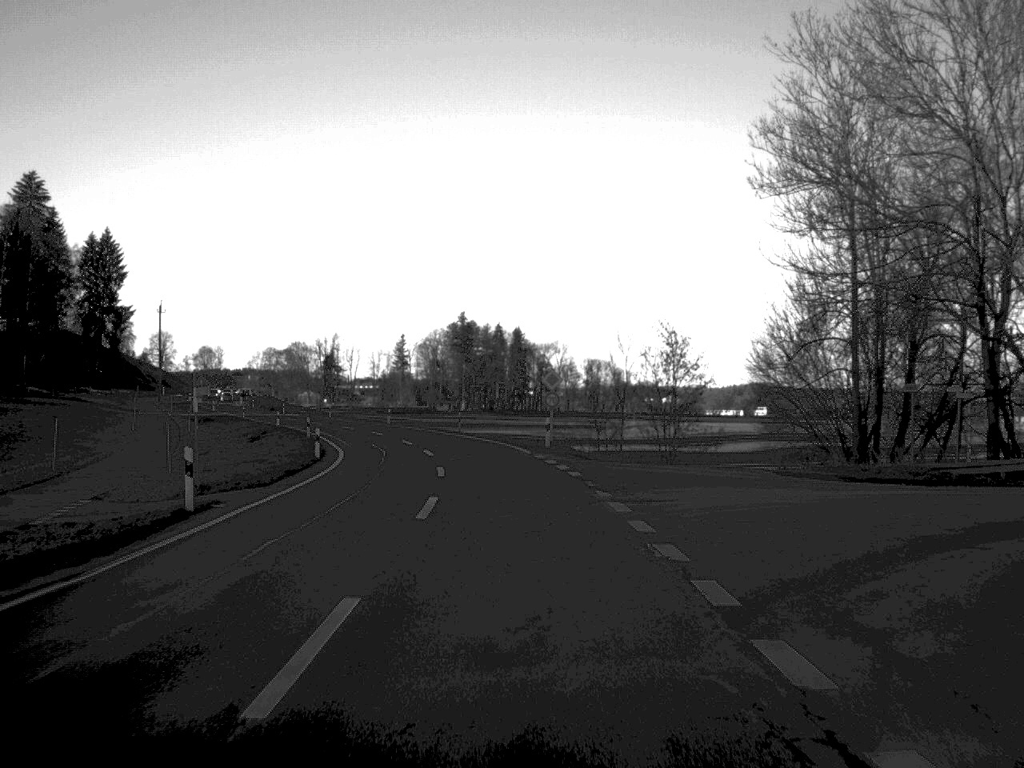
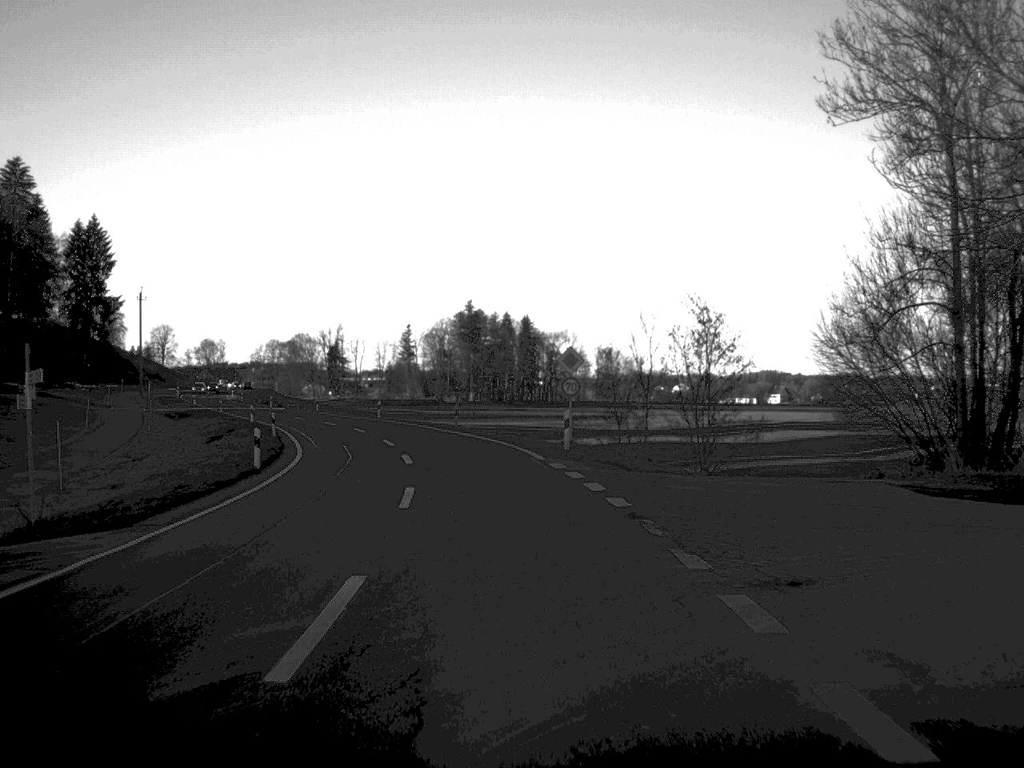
(0.0, +10.9) m; -1°
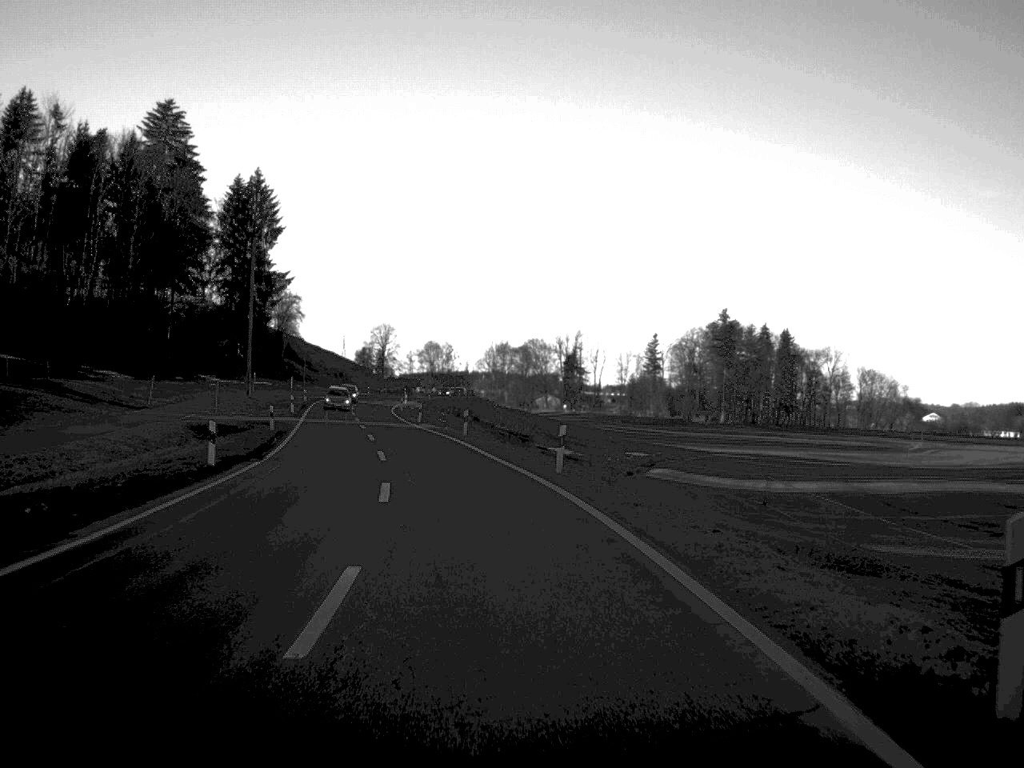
(-3.9, +46.3) m; -11°
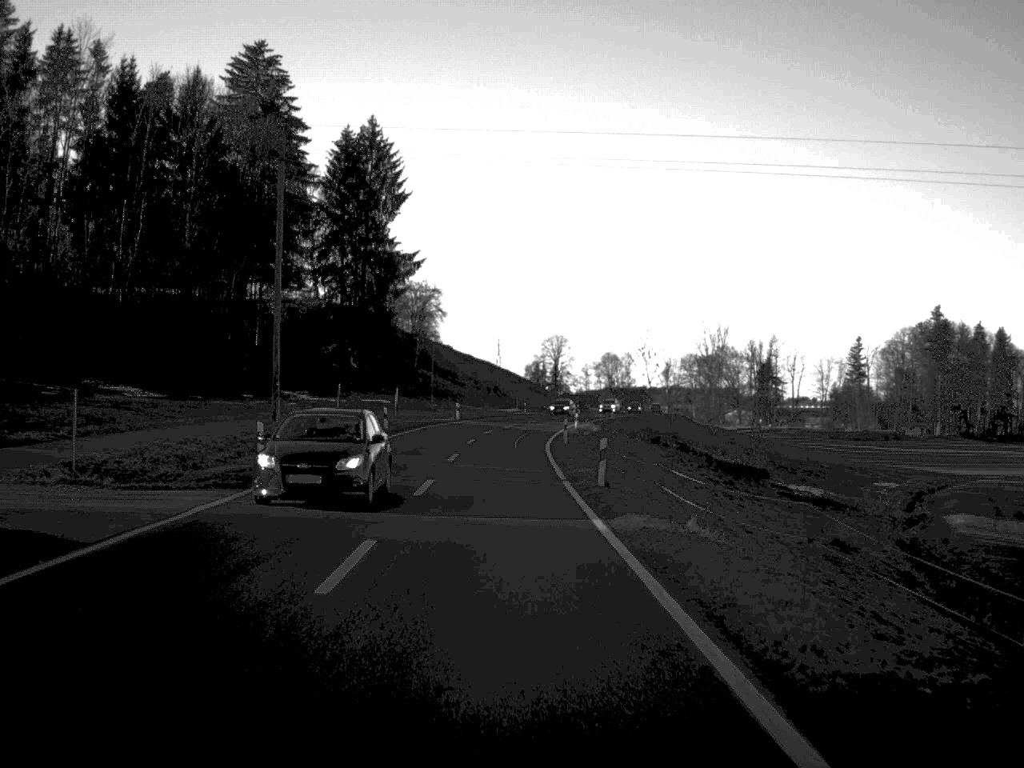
(-3.5, +43.7) m; -8°
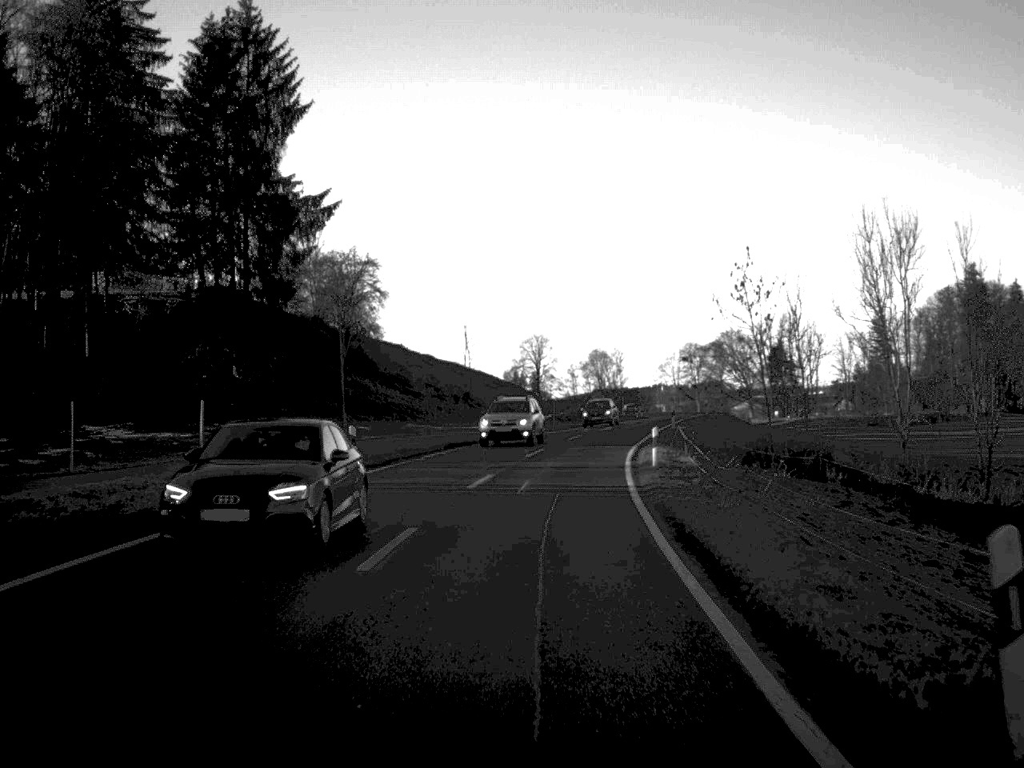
(-0.5, +46.0) m; +1°
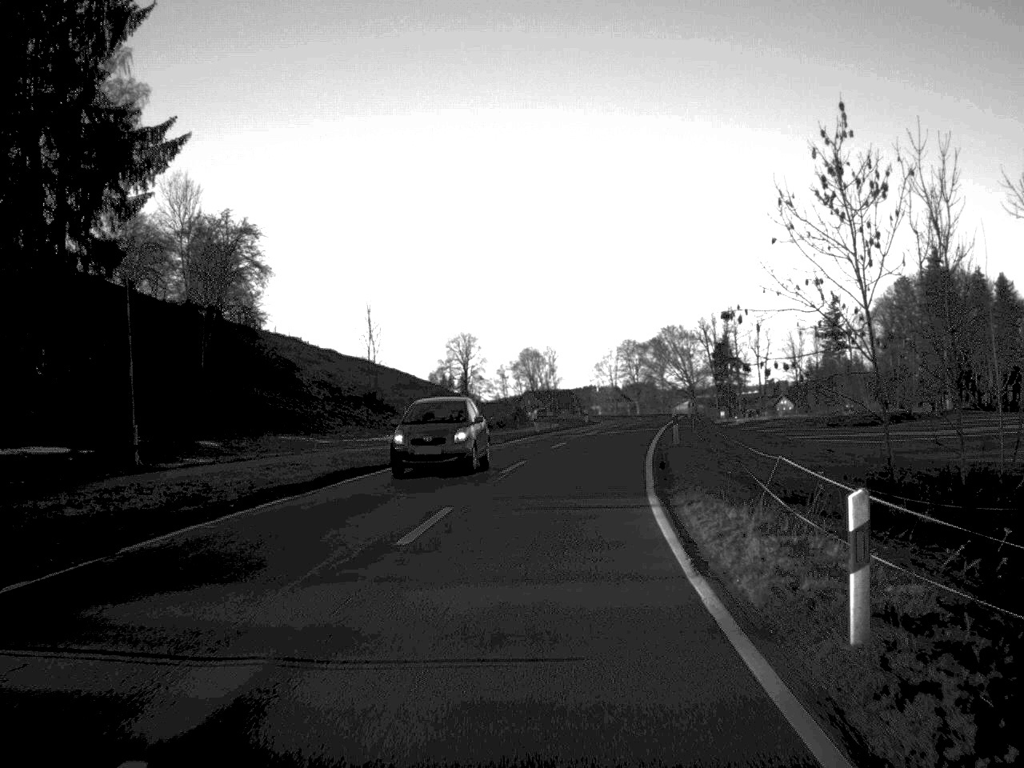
(+0.5, +22.3) m; +3°
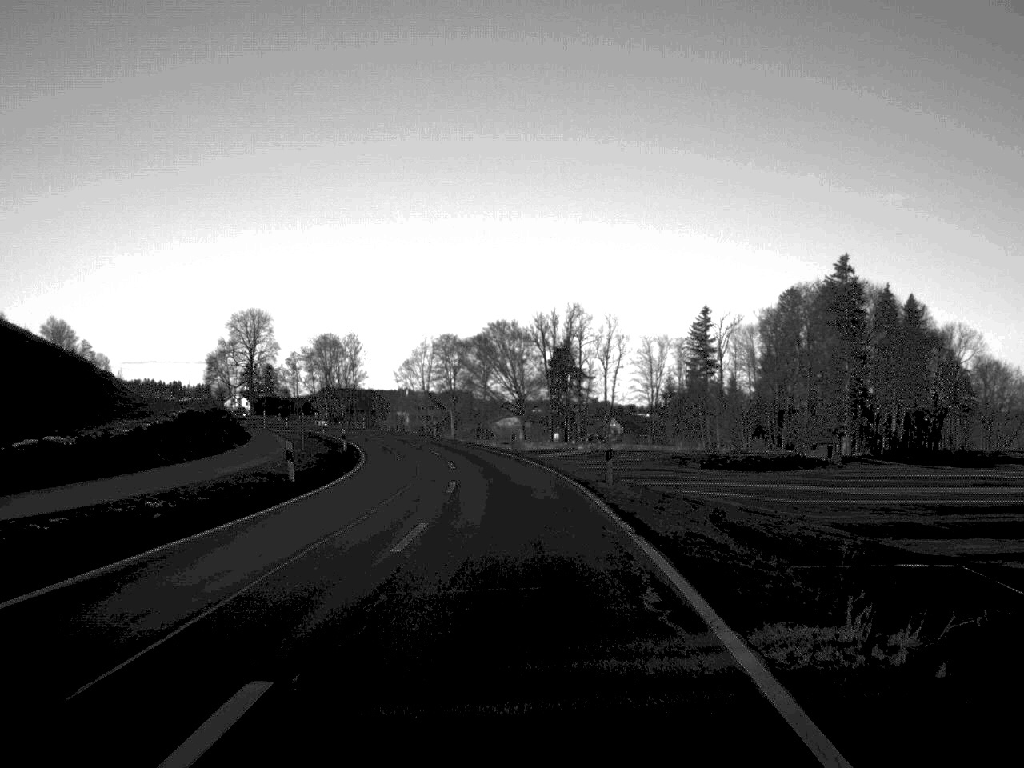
(+4.9, +57.0) m; +8°
